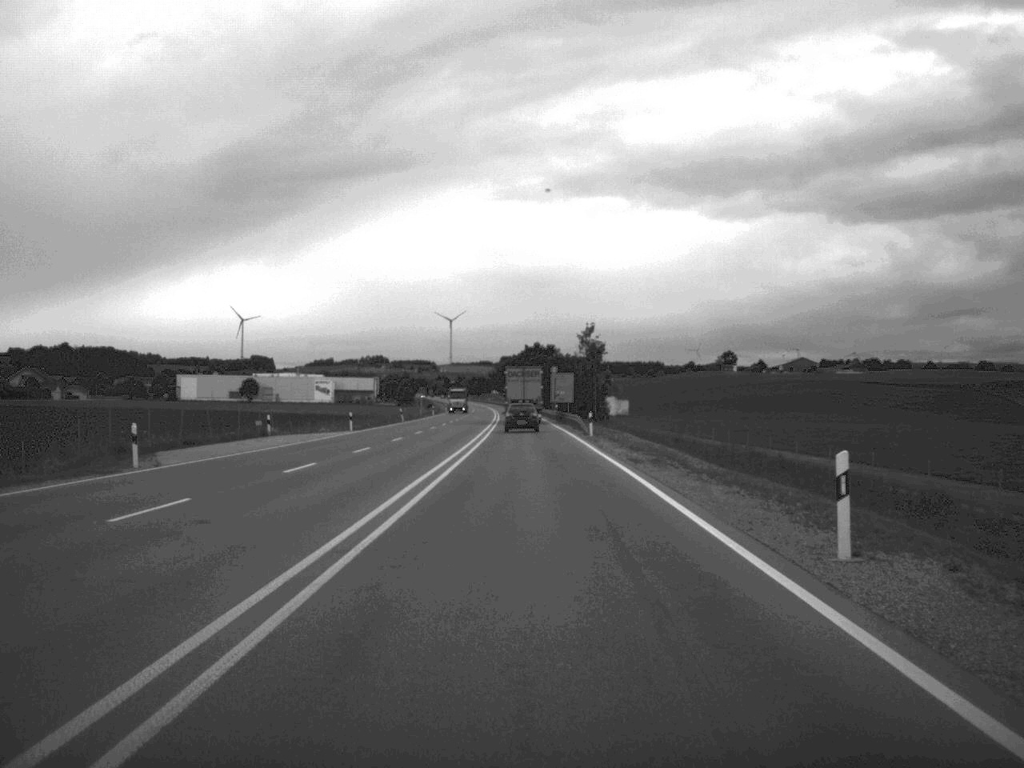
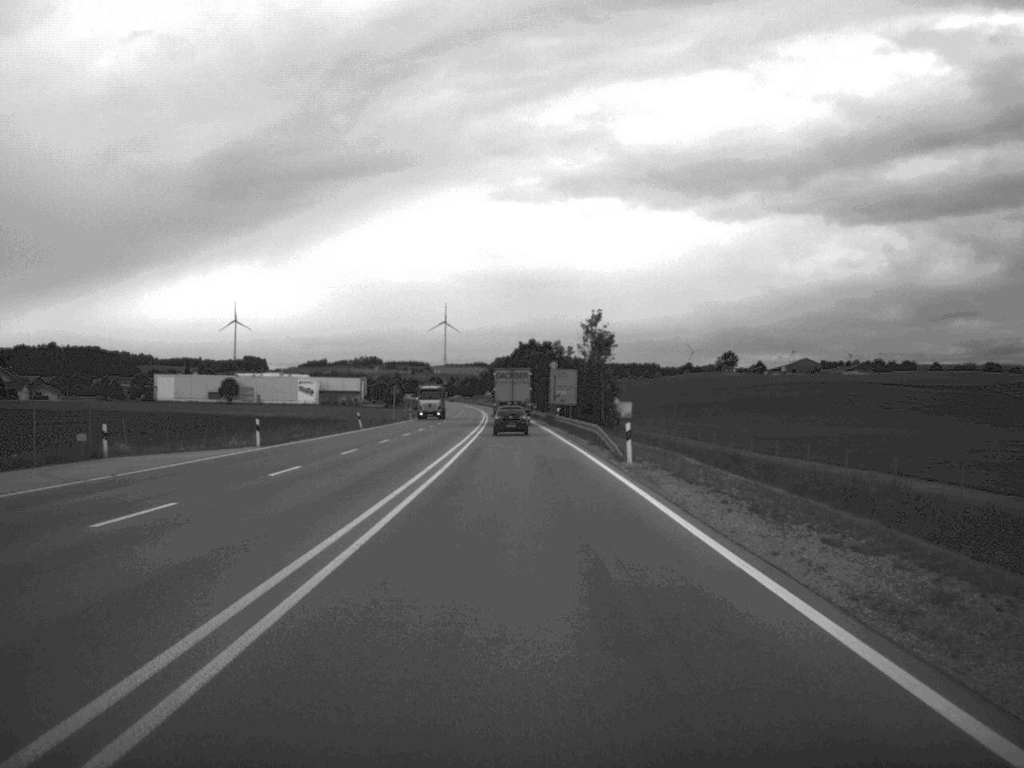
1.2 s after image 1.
(+0.1, +24.2) m; 0°
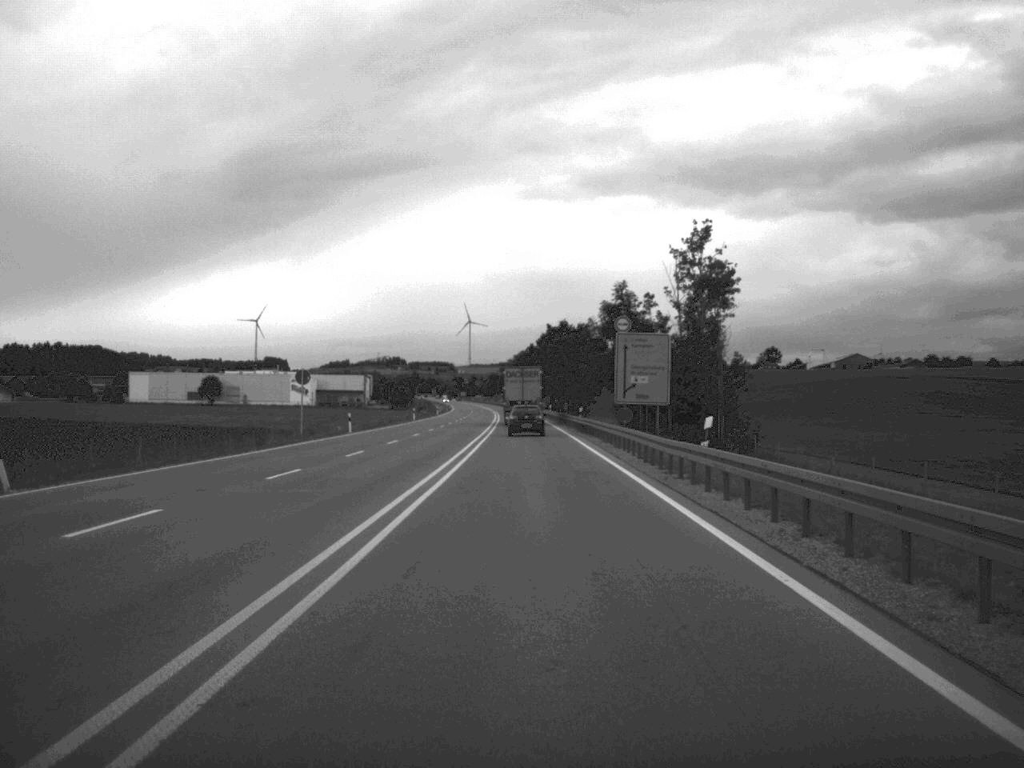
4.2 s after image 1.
(-0.7, +61.5) m; -1°
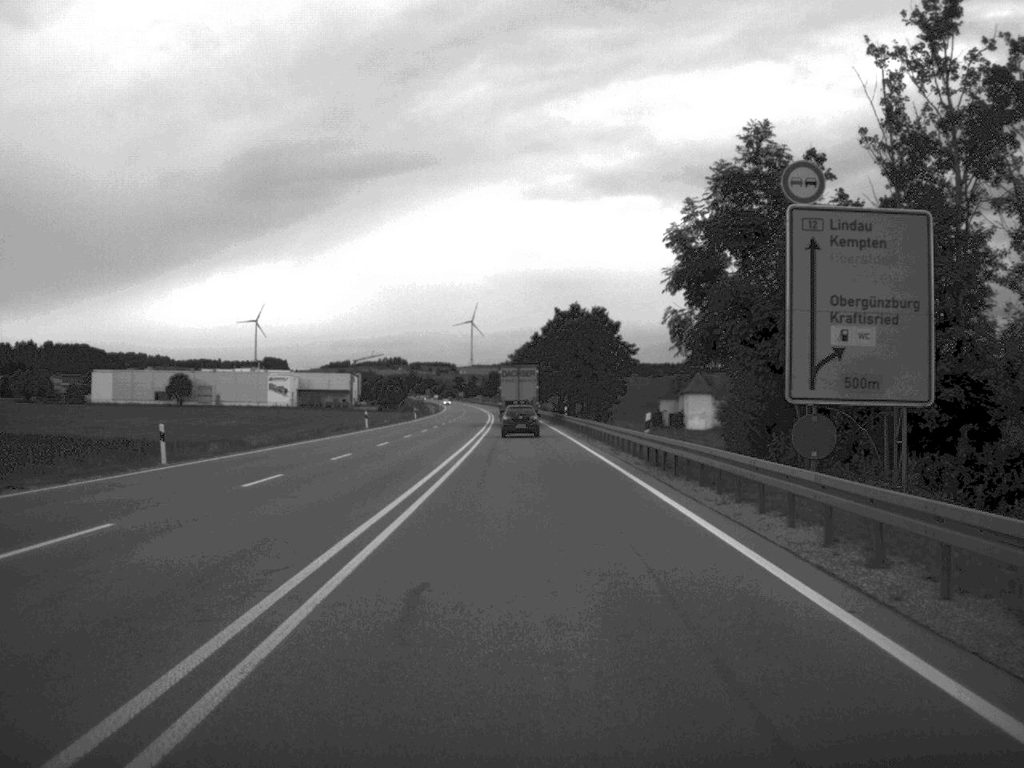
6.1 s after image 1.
(-0.1, +38.3) m; 0°
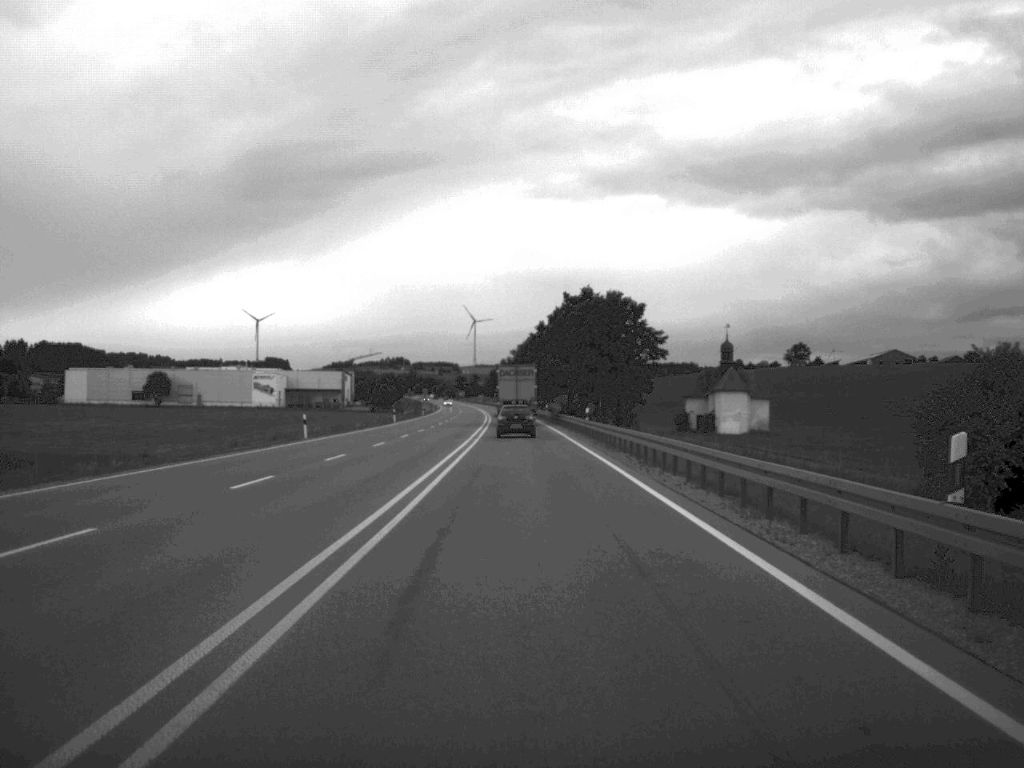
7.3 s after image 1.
(0.0, +24.5) m; 0°
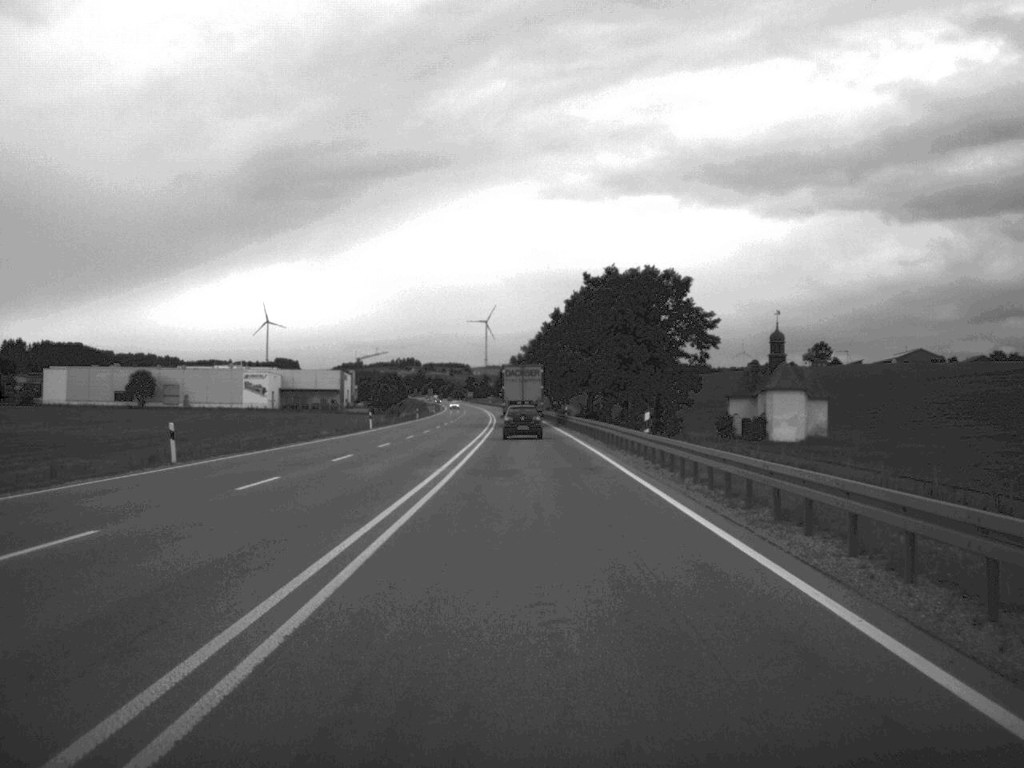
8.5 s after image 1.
(-0.1, +24.1) m; -1°
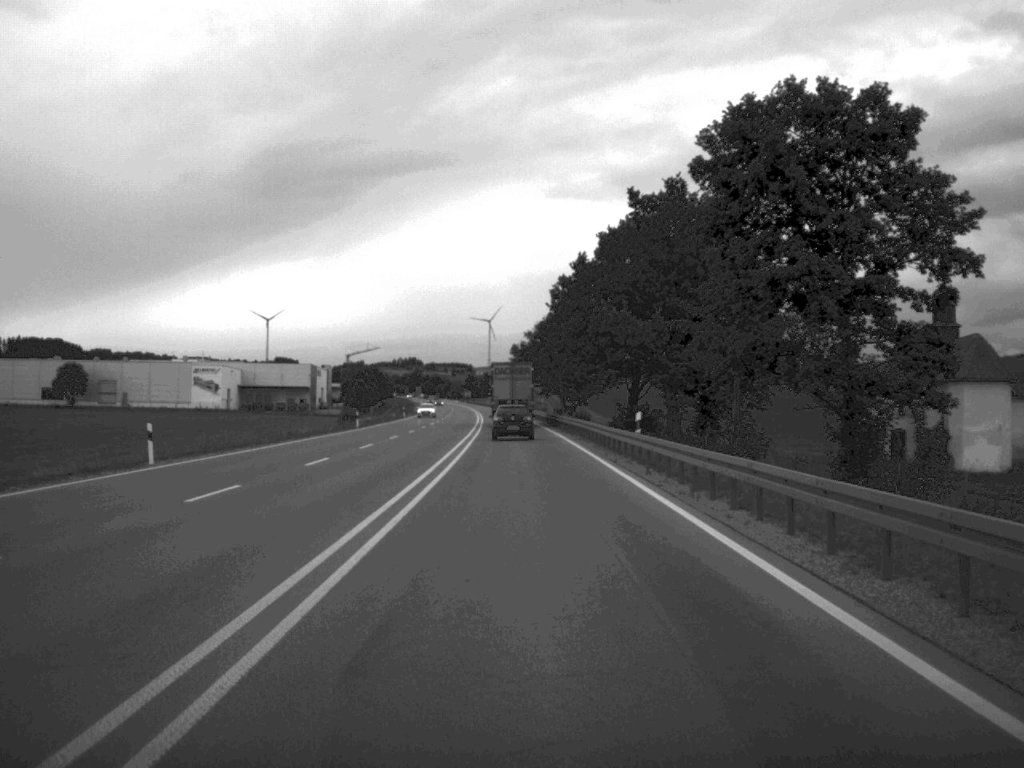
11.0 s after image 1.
(-0.2, +51.0) m; 0°
